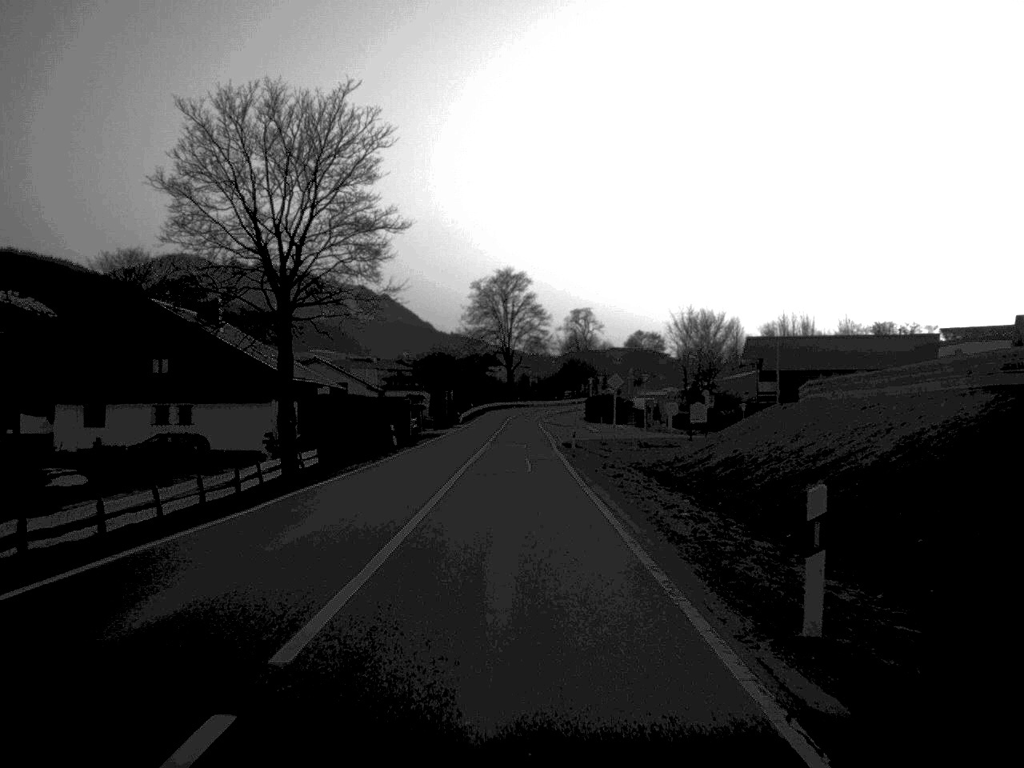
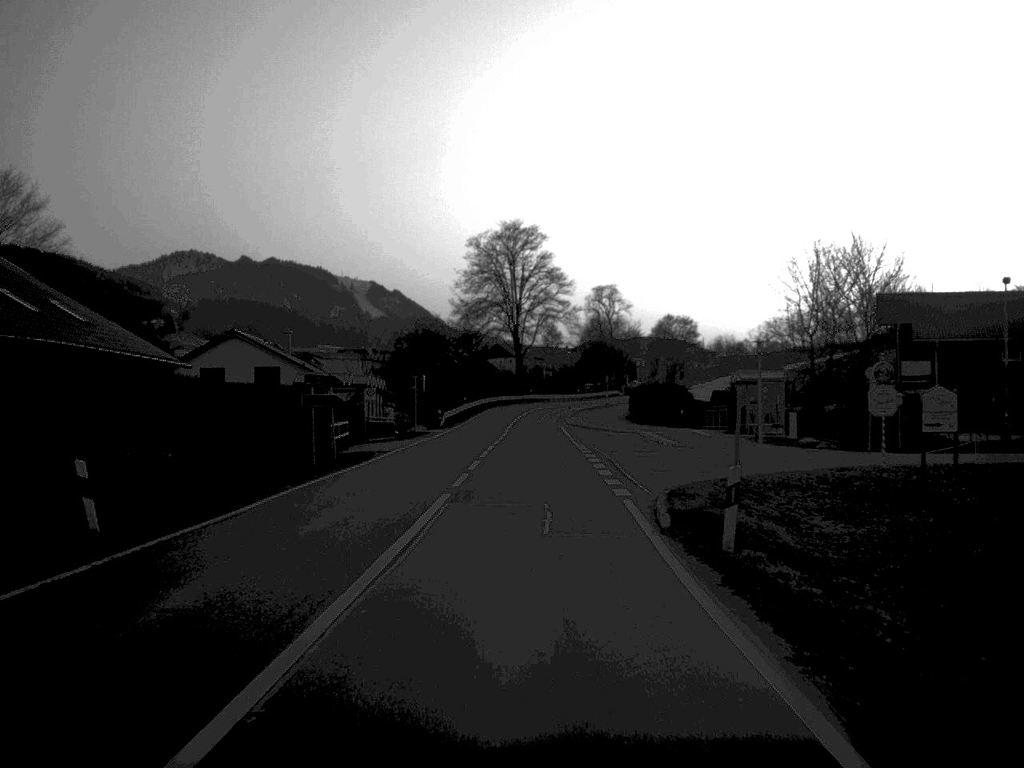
(-0.1, +38.7) m; -1°
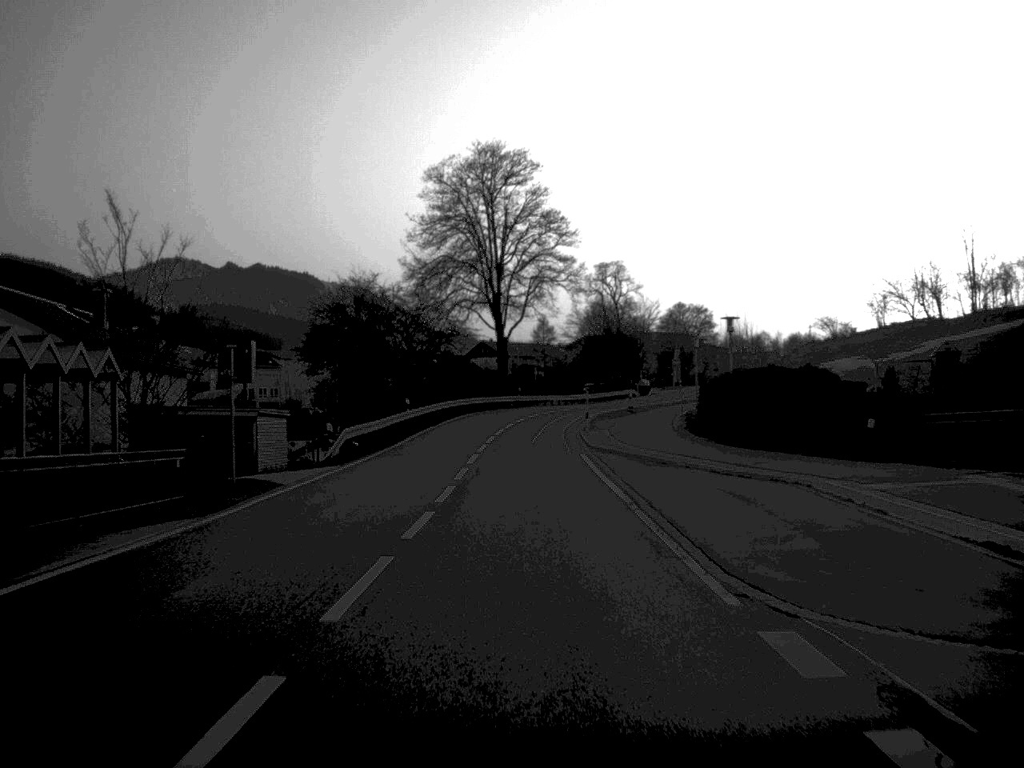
(+0.2, +38.7) m; +1°
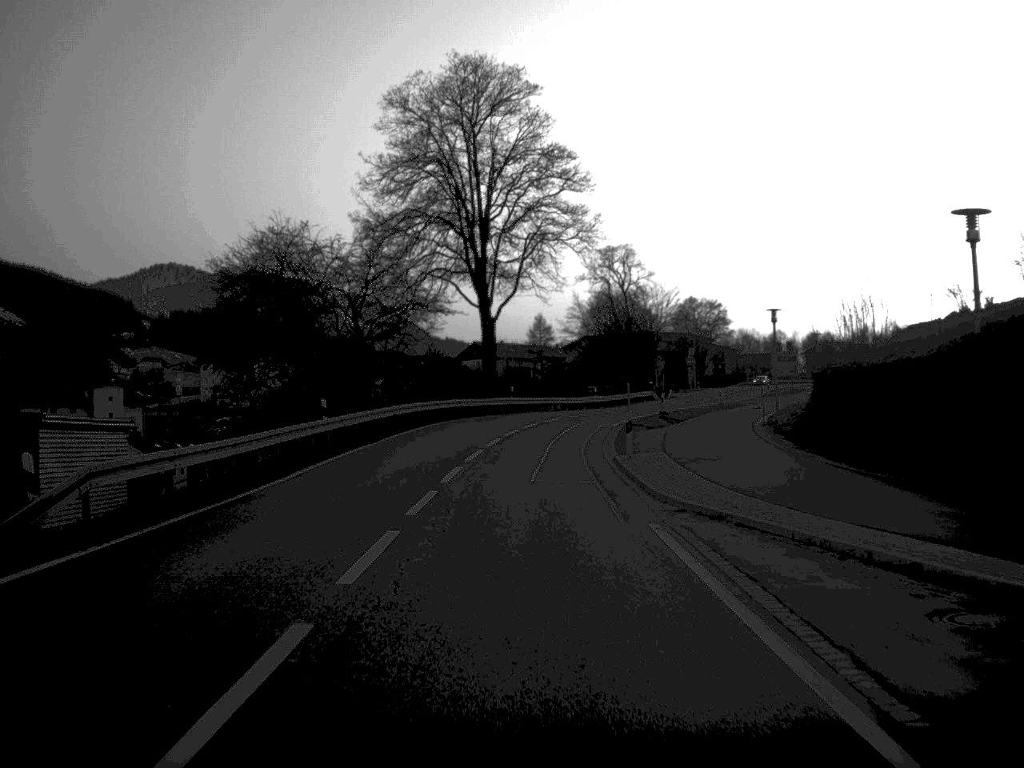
(0.0, +22.1) m; 0°
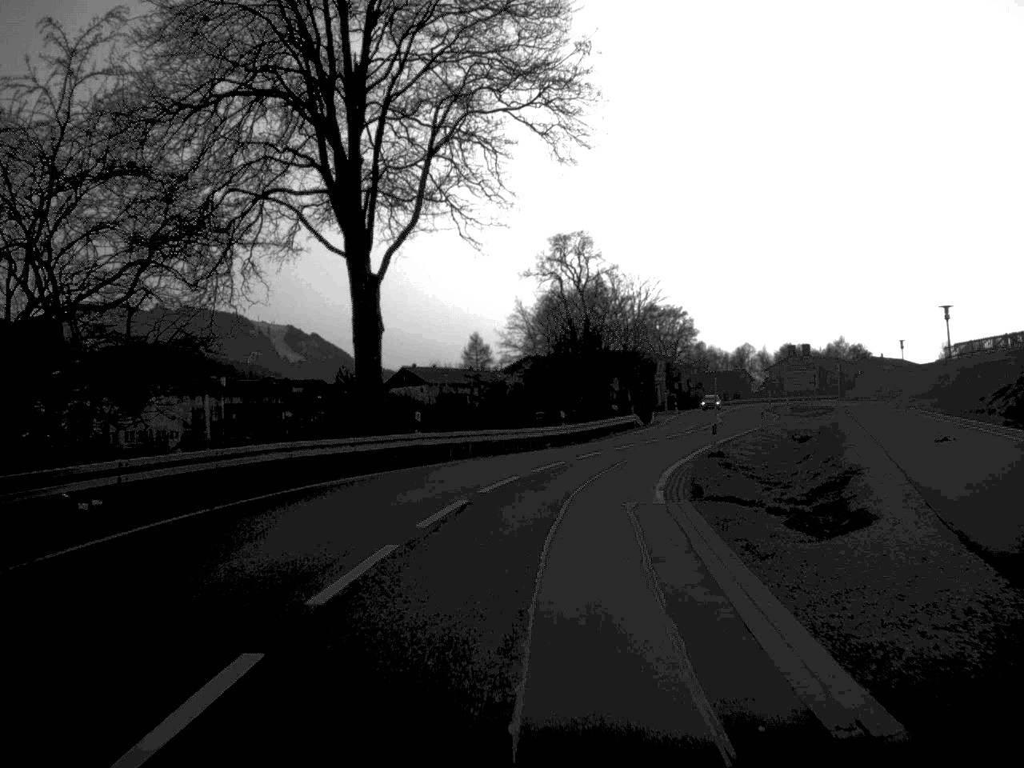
(+0.5, +30.8) m; +3°
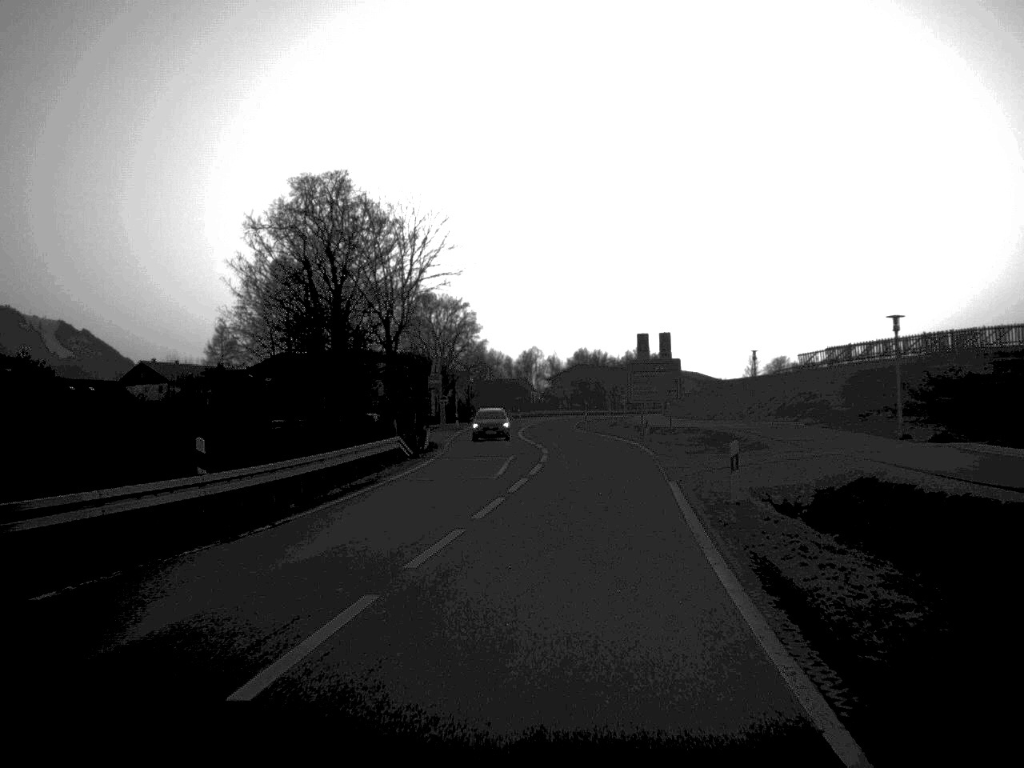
(+2.8, +32.3) m; +10°
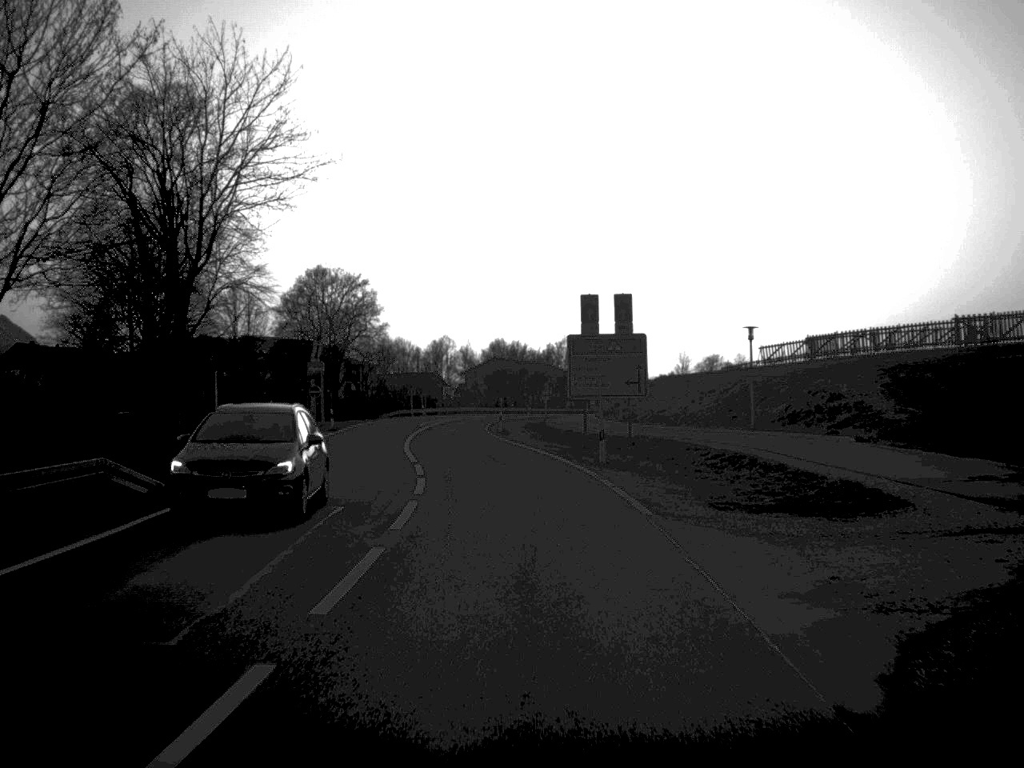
(+0.9, +20.9) m; +3°
